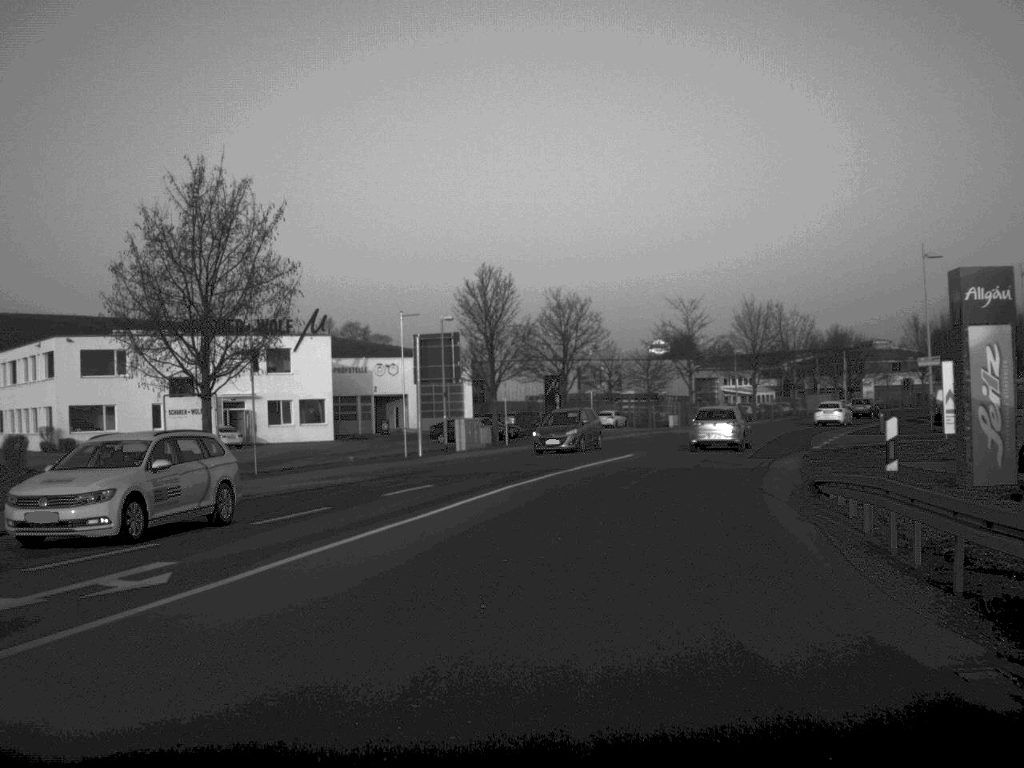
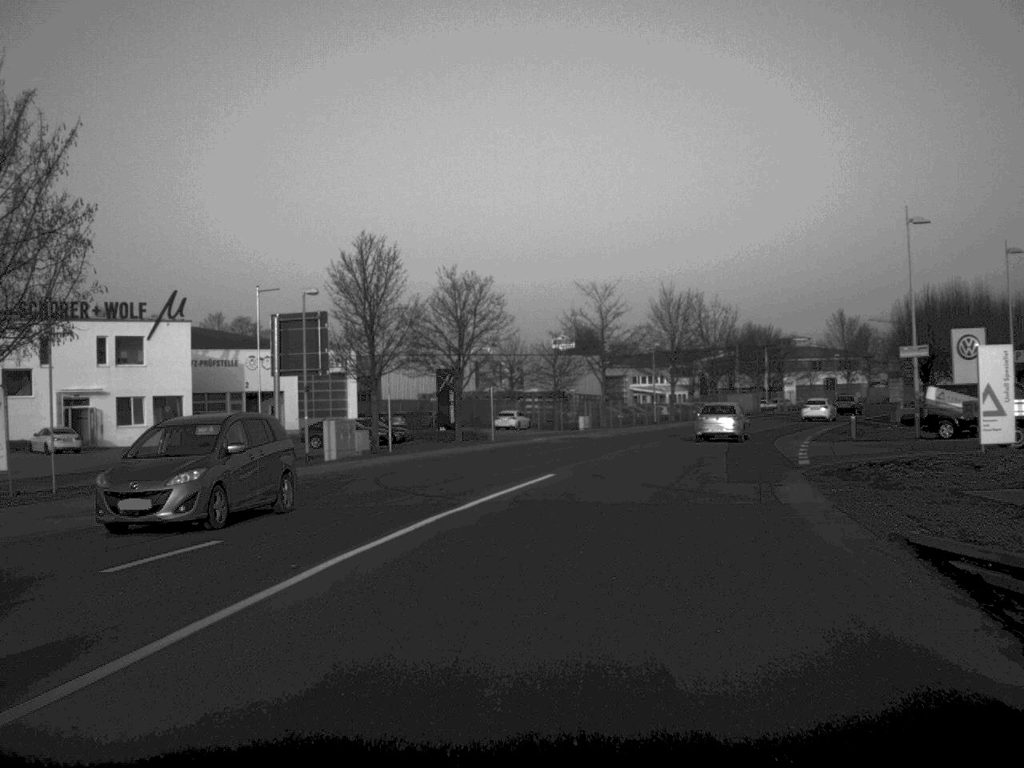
(+0.4, +11.9) m; +5°
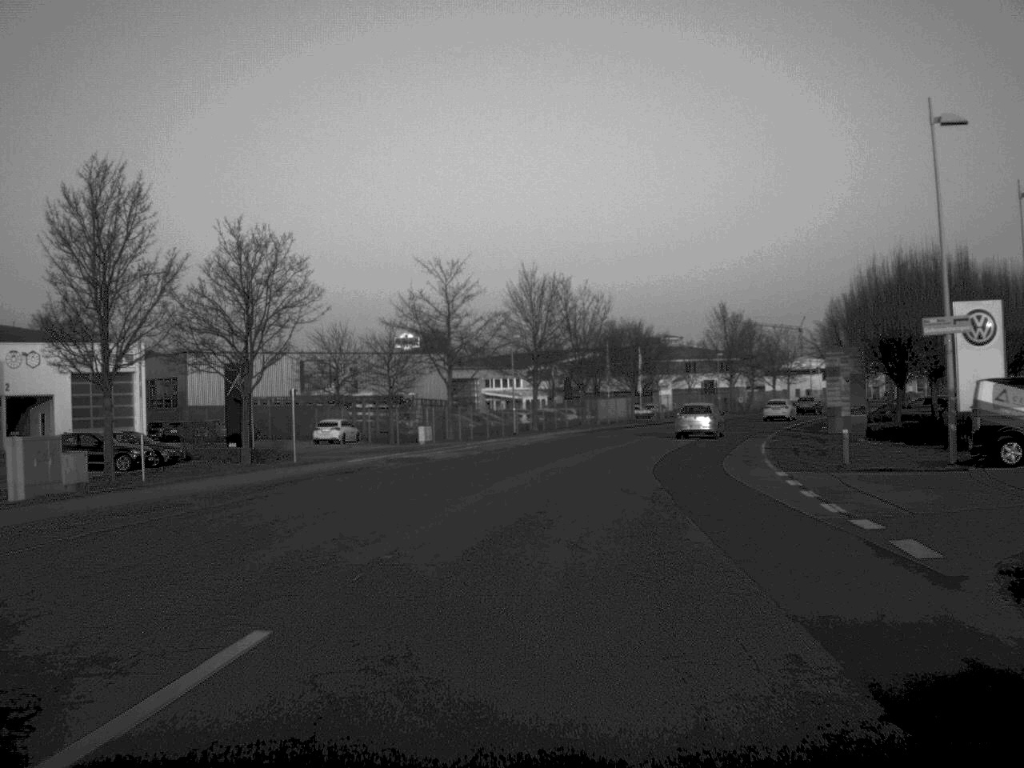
(+1.2, +18.7) m; +7°
